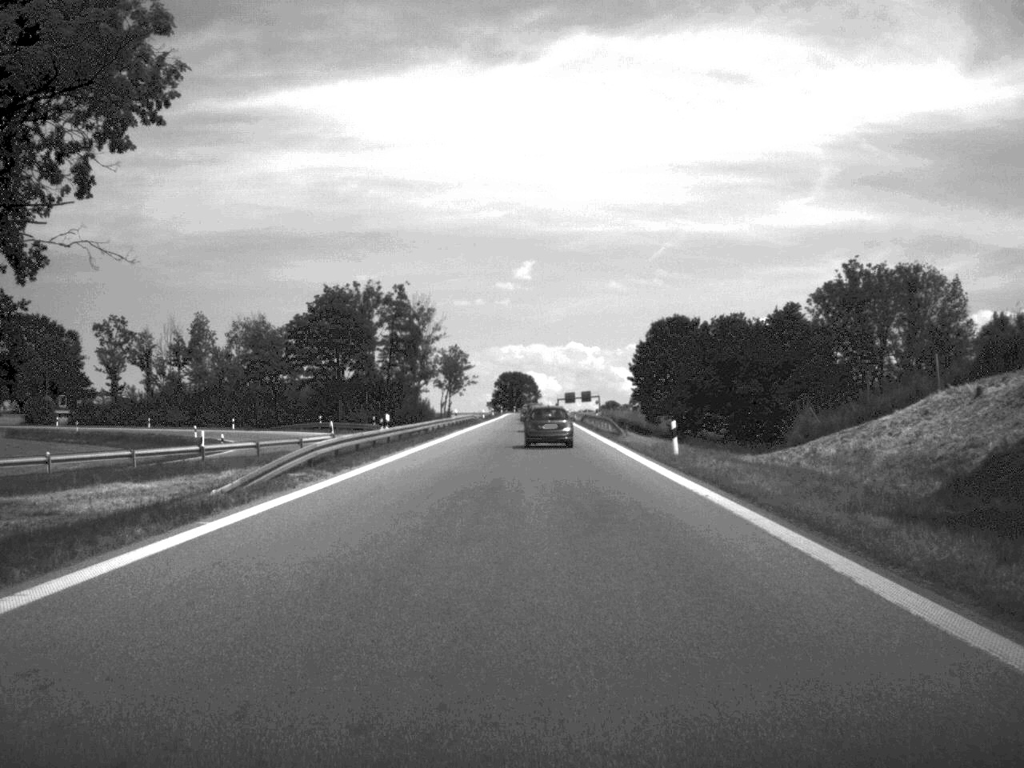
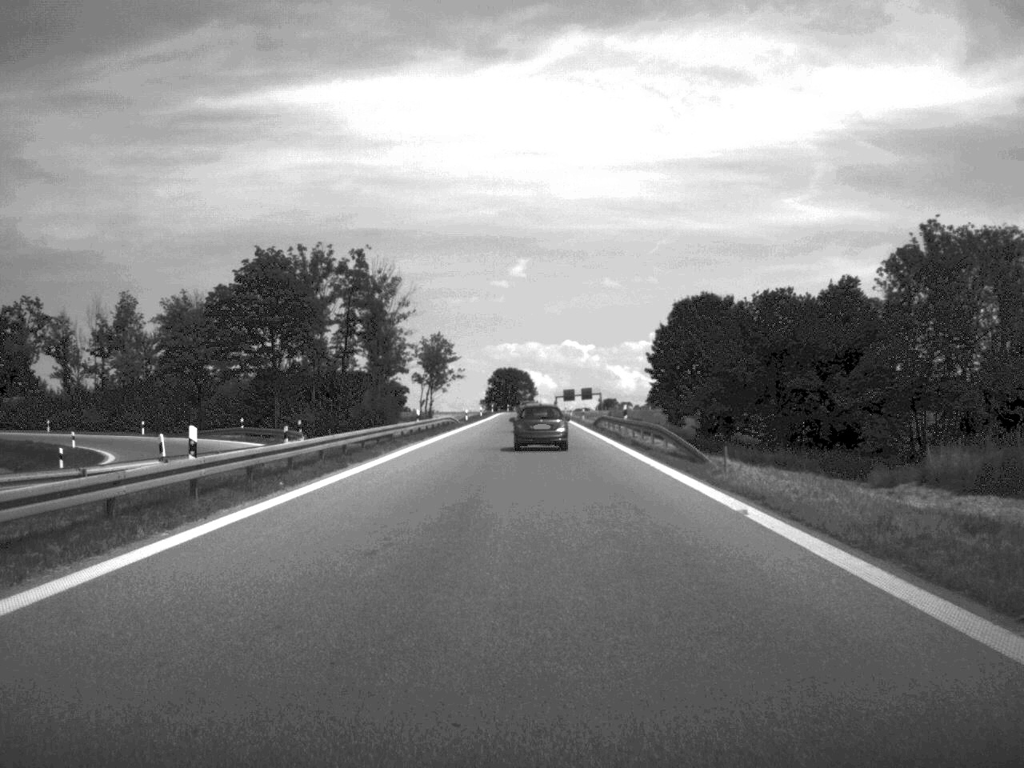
(+0.1, +26.3) m; 0°
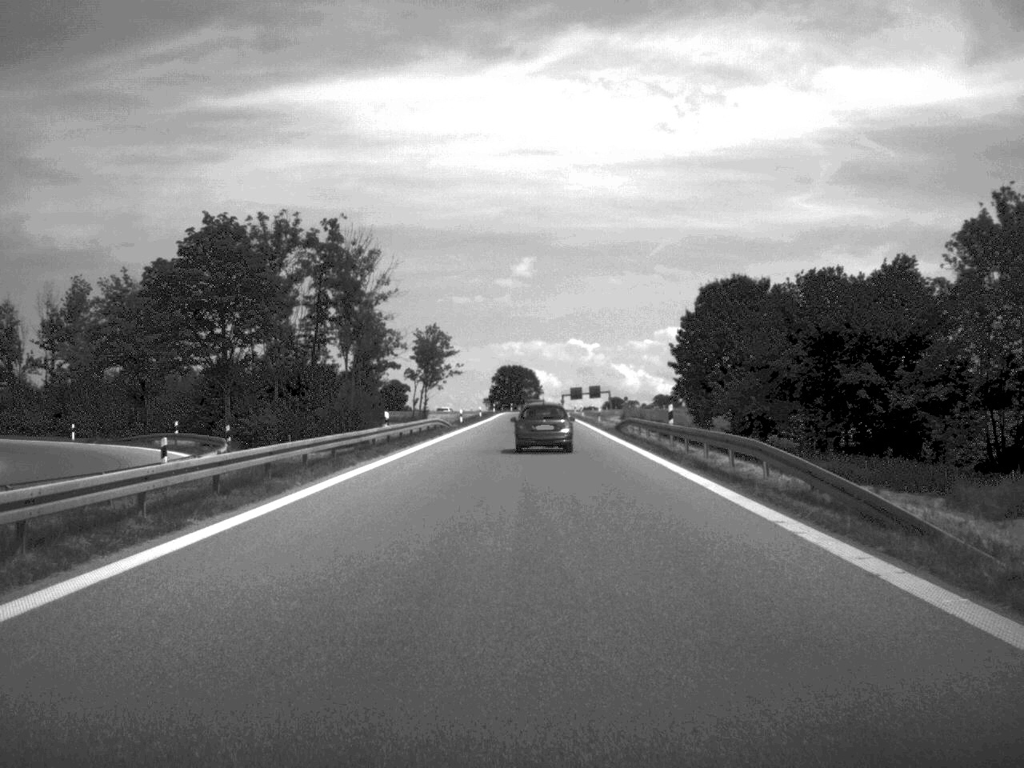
(0.0, +15.1) m; 0°
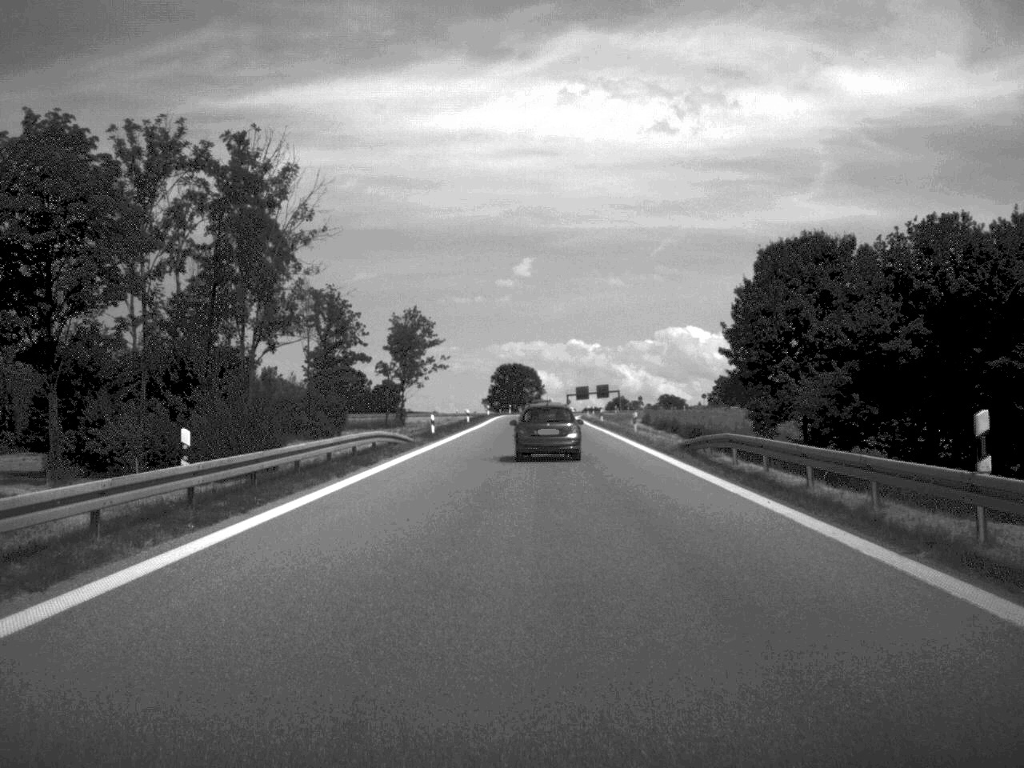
(0.0, +26.1) m; 0°
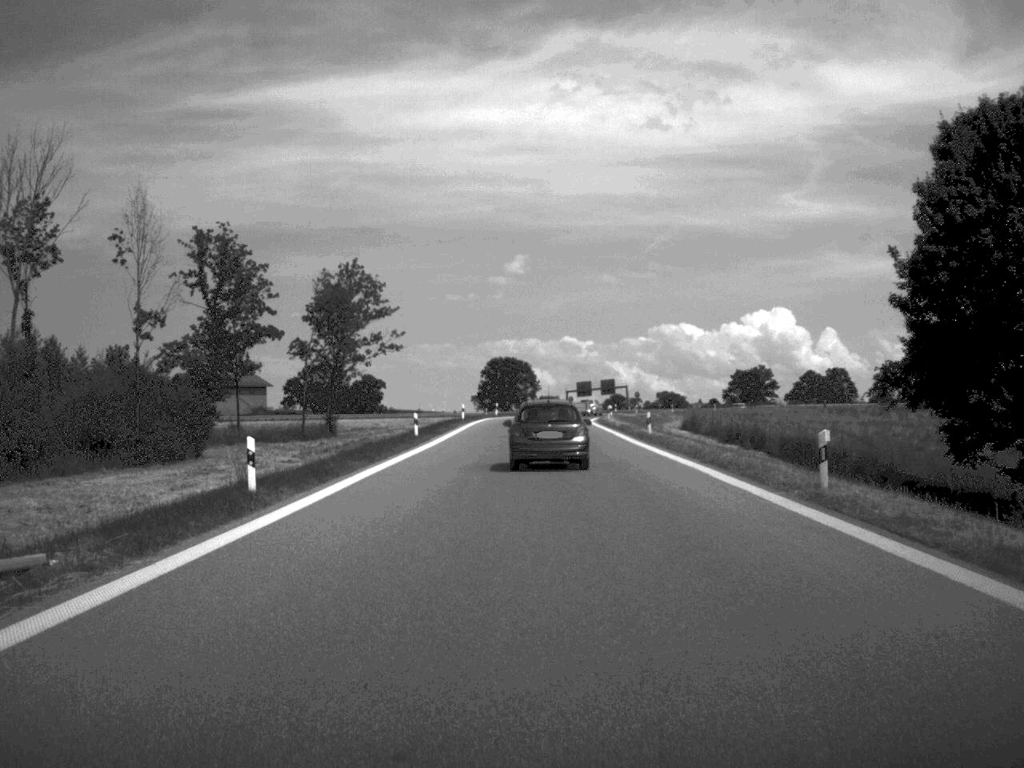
(+0.1, +36.4) m; 0°
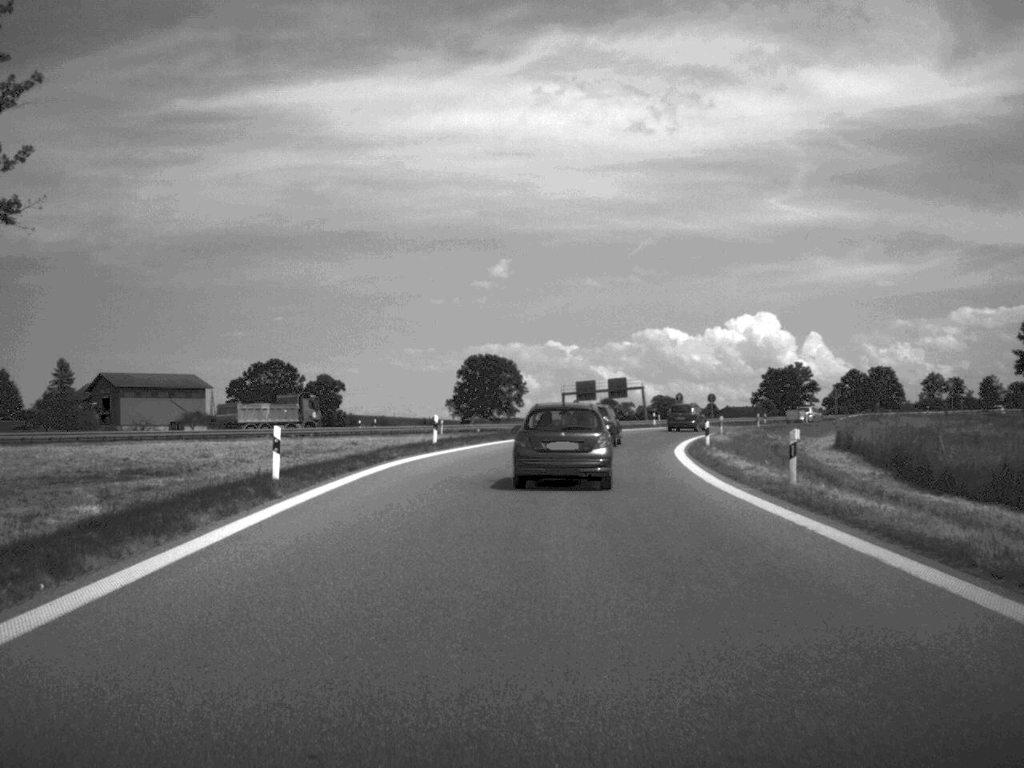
(+0.1, +56.4) m; +1°
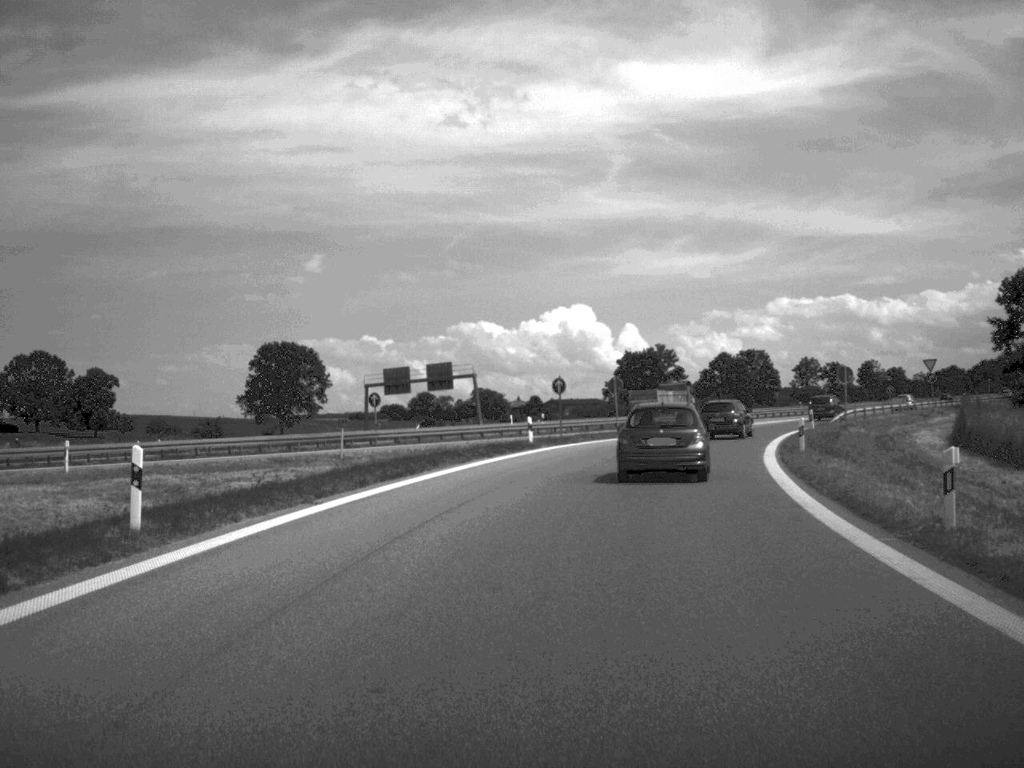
(+2.5, +46.9) m; +8°
